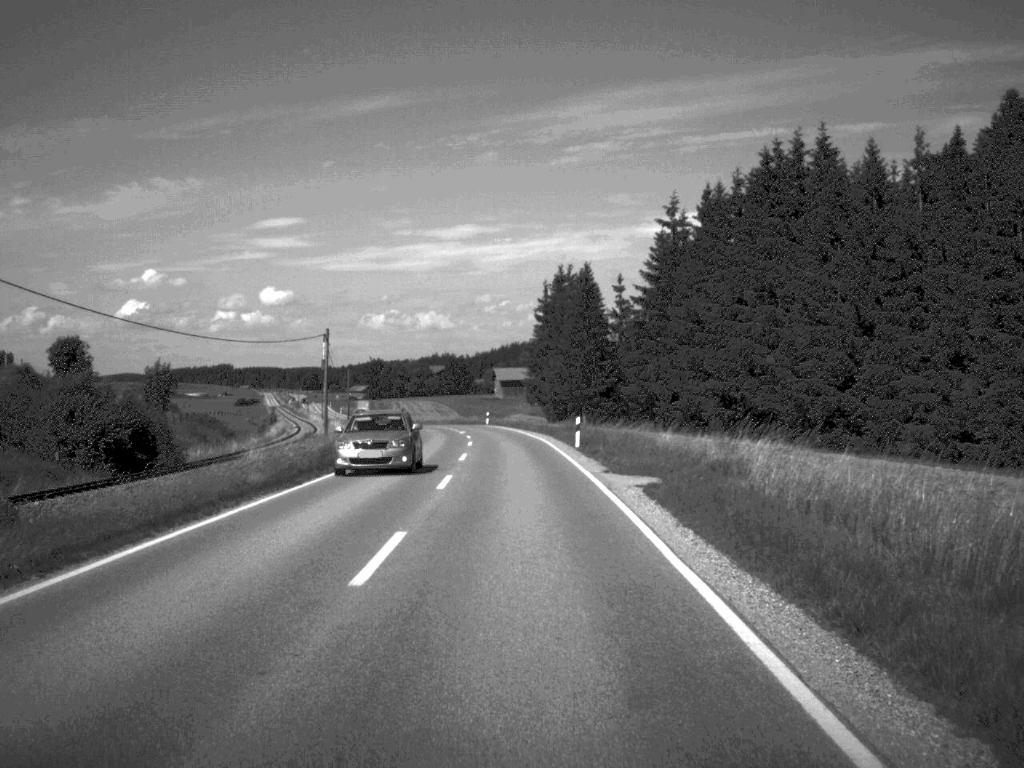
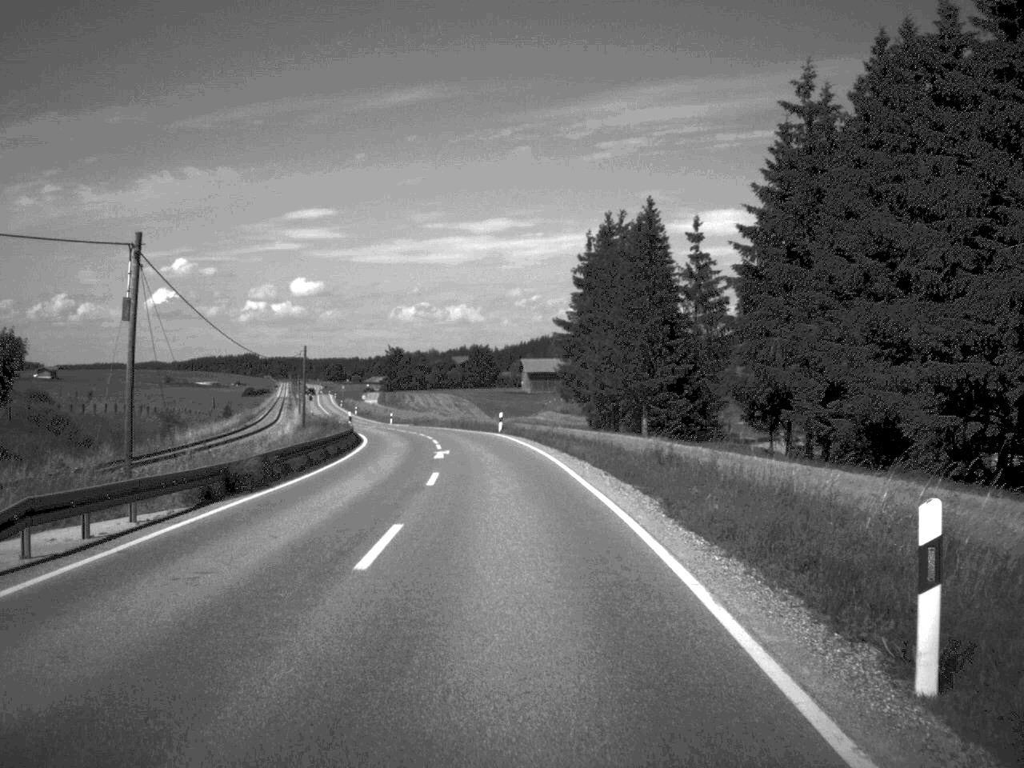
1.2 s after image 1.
(-0.3, +34.5) m; -1°
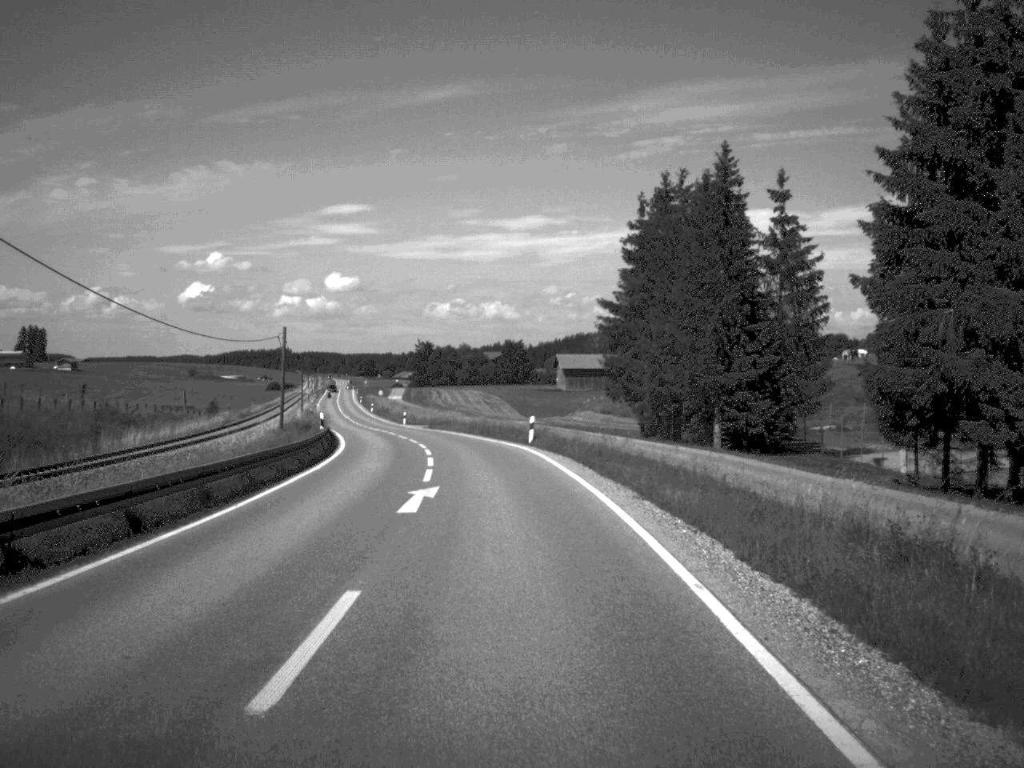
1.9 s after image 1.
(-0.2, +16.7) m; -2°
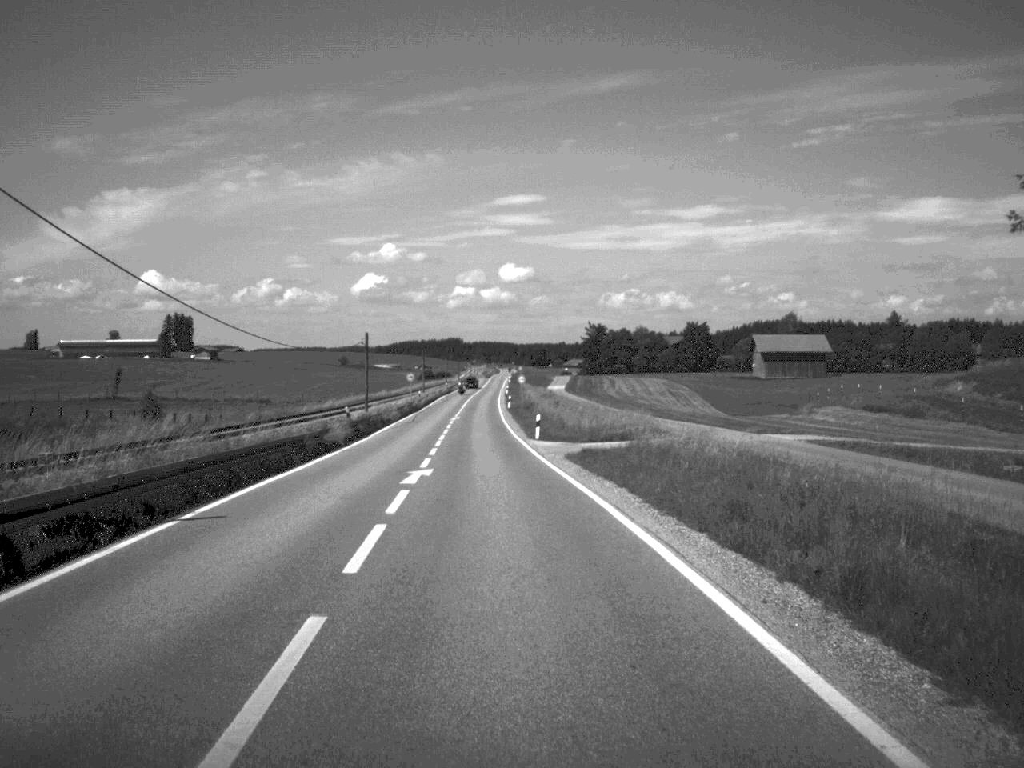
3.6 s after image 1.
(-3.1, +48.2) m; -8°
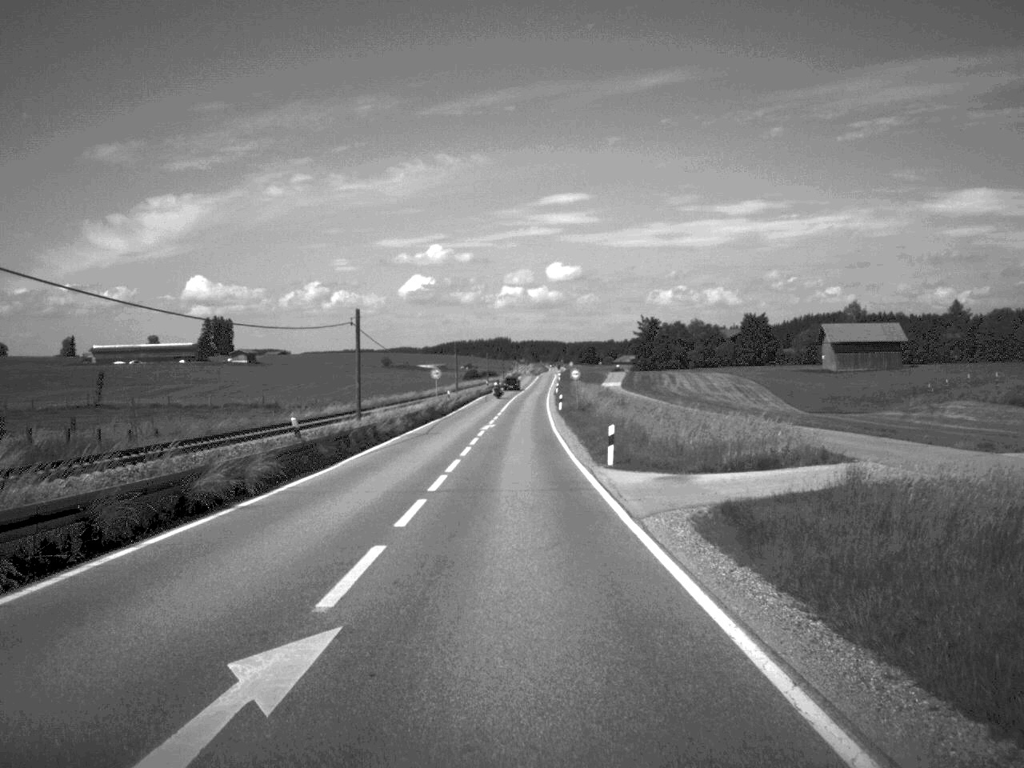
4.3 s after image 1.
(-0.4, +18.8) m; -2°
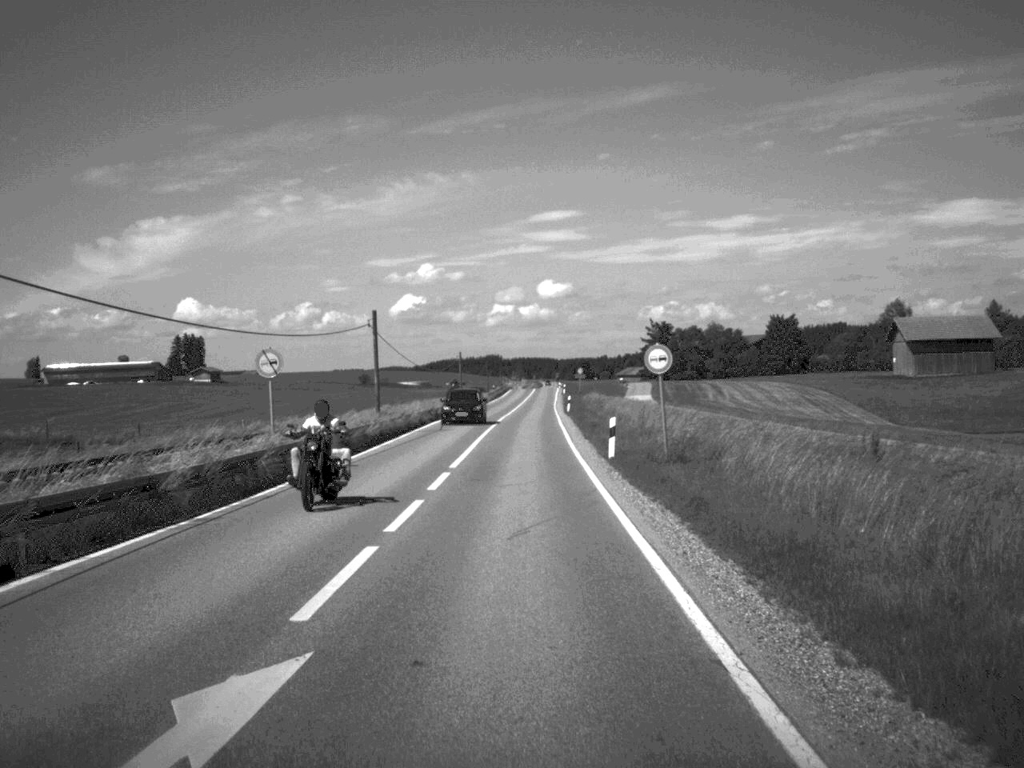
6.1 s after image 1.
(0.0, +47.9) m; 0°
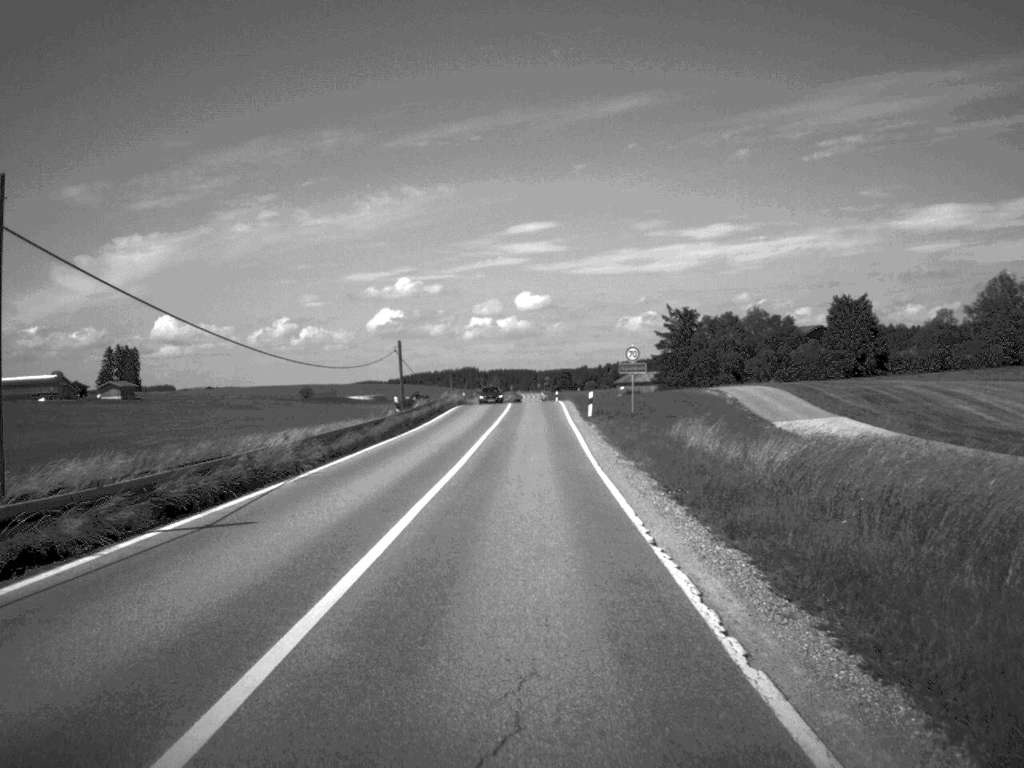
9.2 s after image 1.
(+0.4, +81.3) m; +1°
